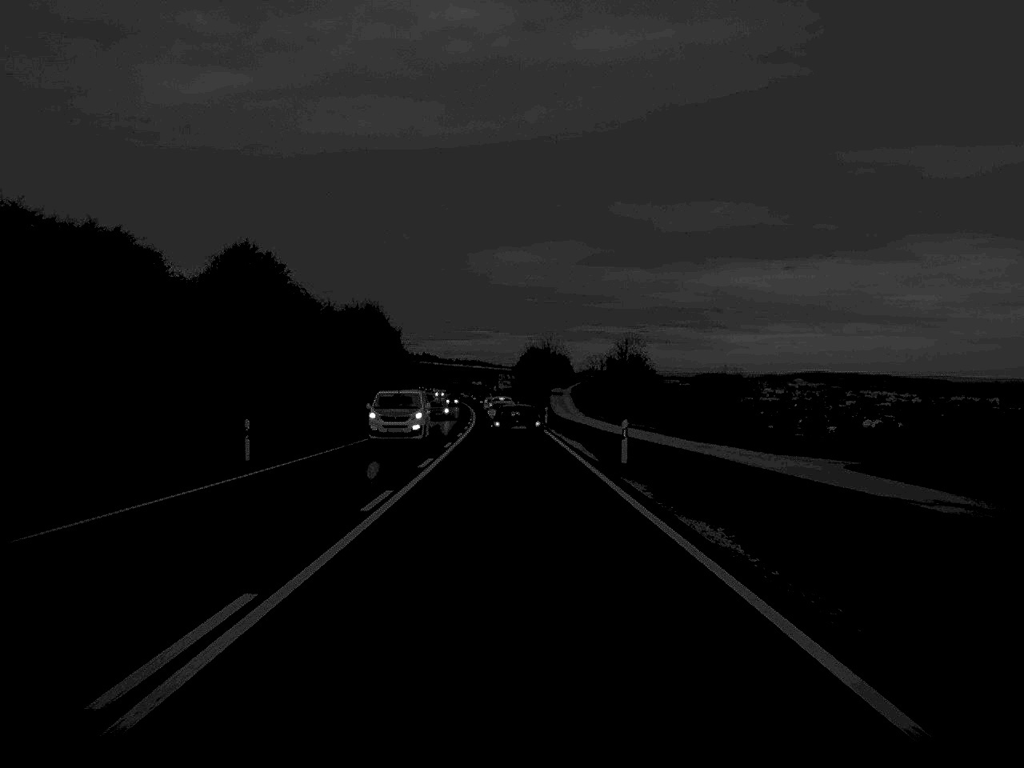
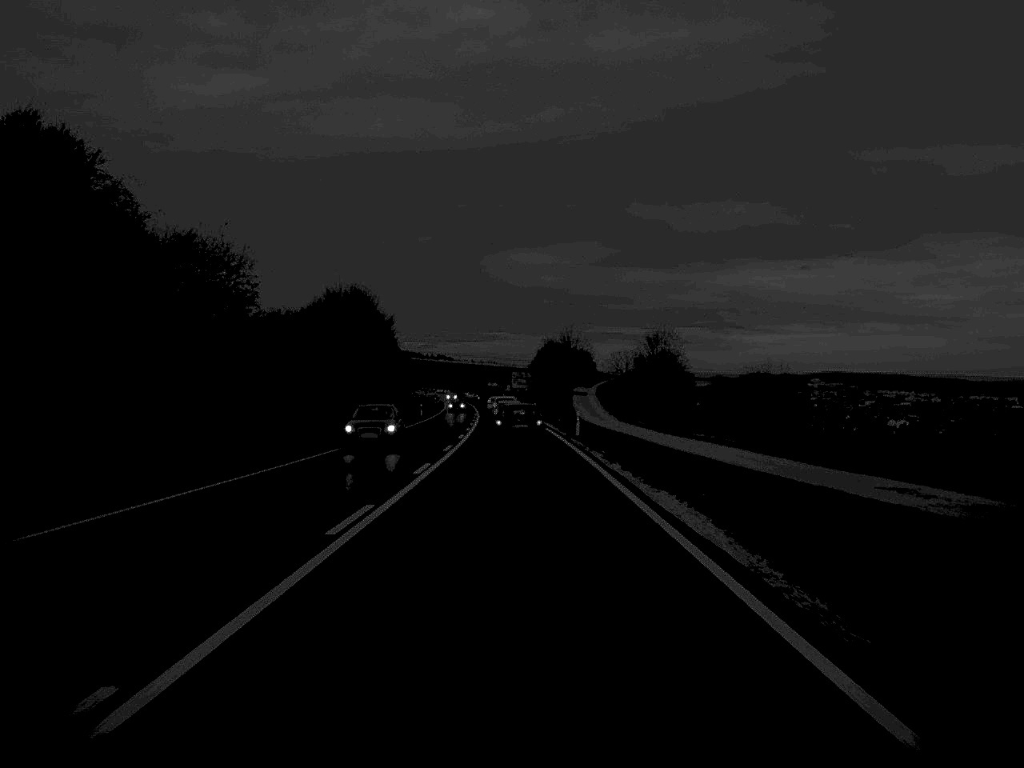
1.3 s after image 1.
(-0.2, +27.4) m; -1°
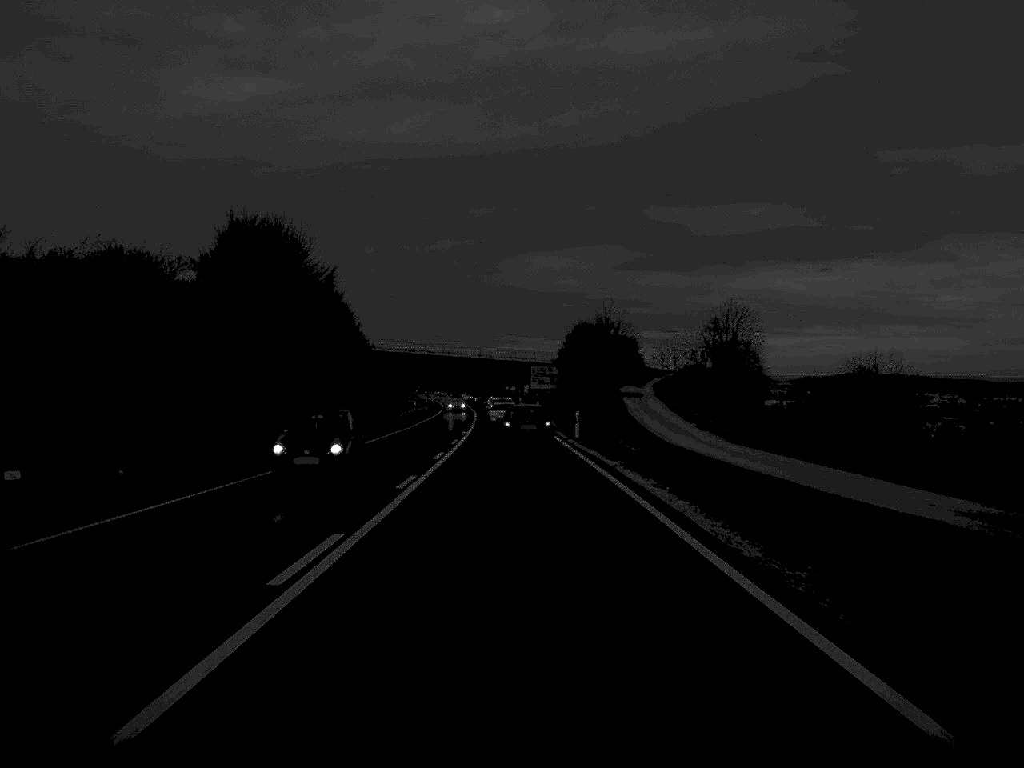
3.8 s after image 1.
(-0.5, +51.9) m; -1°
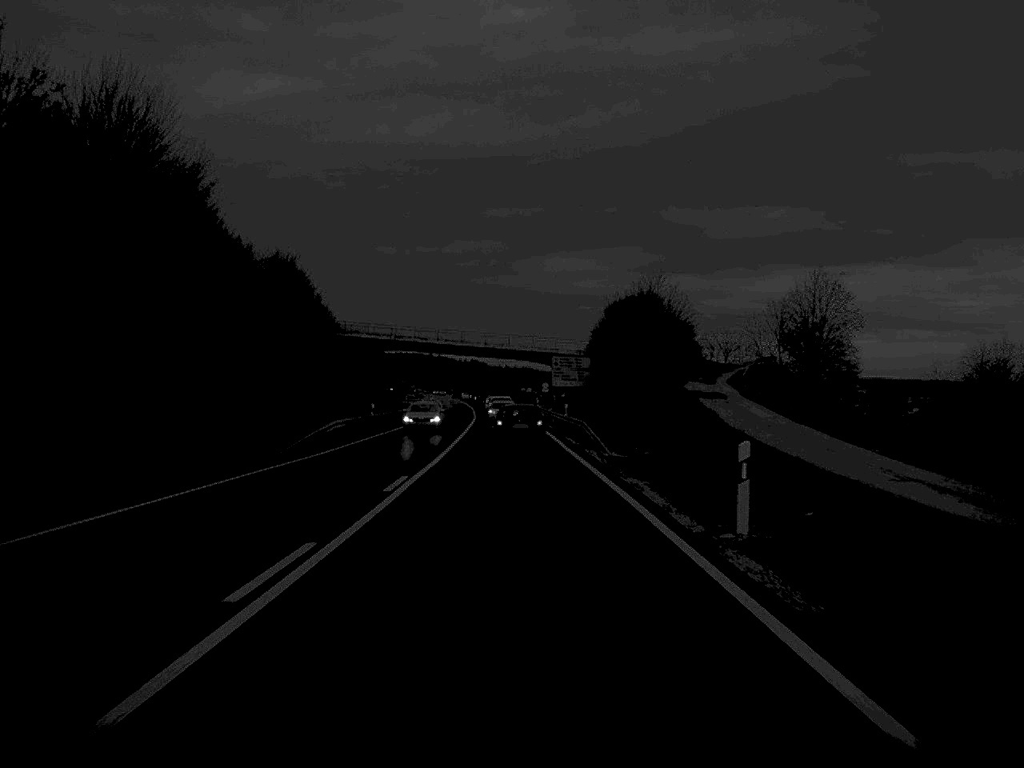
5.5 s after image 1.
(-0.2, +36.9) m; -1°
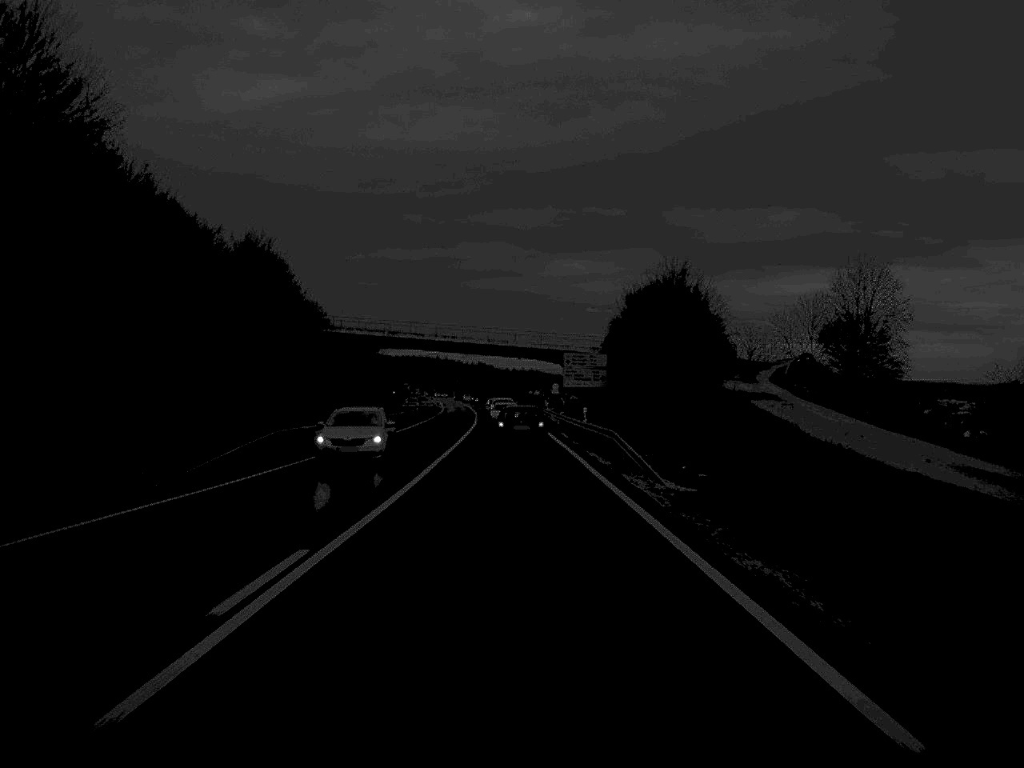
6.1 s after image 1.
(0.0, +12.7) m; 0°
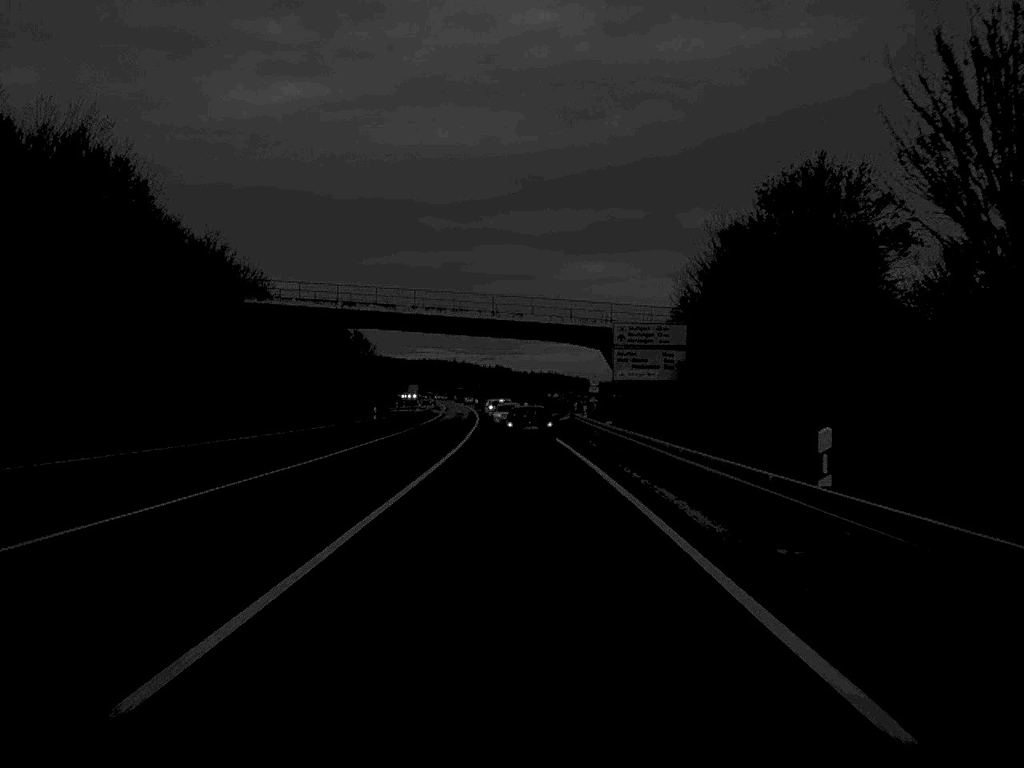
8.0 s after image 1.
(-0.3, +38.8) m; -1°
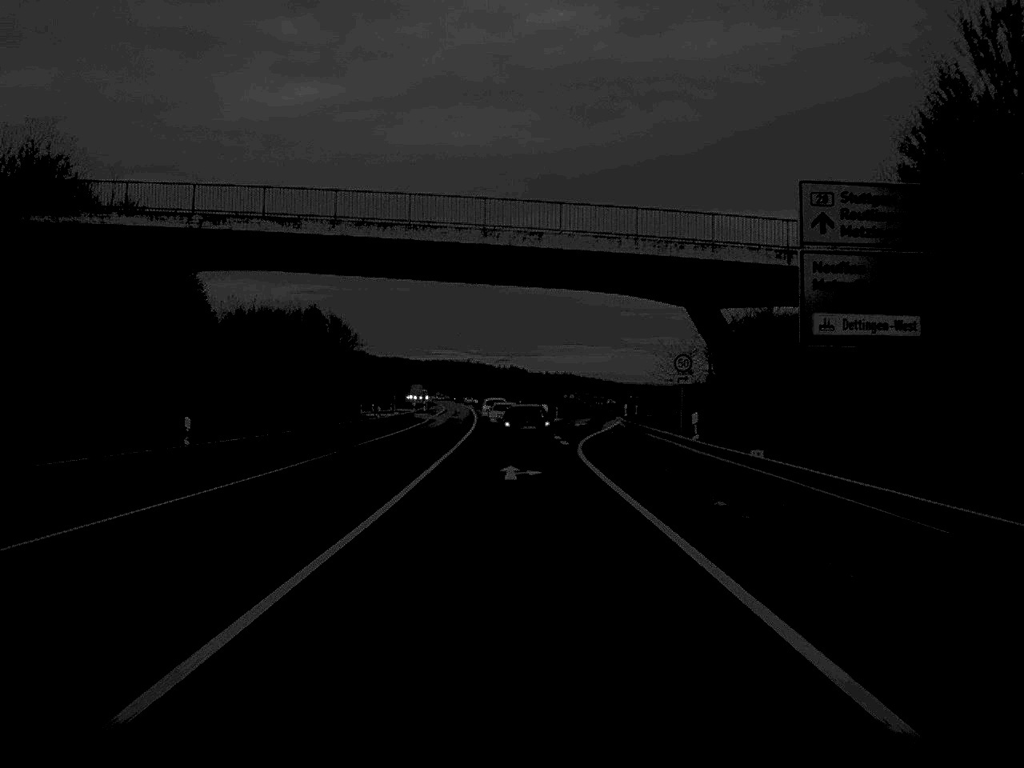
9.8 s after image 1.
(-0.2, +37.3) m; -1°
